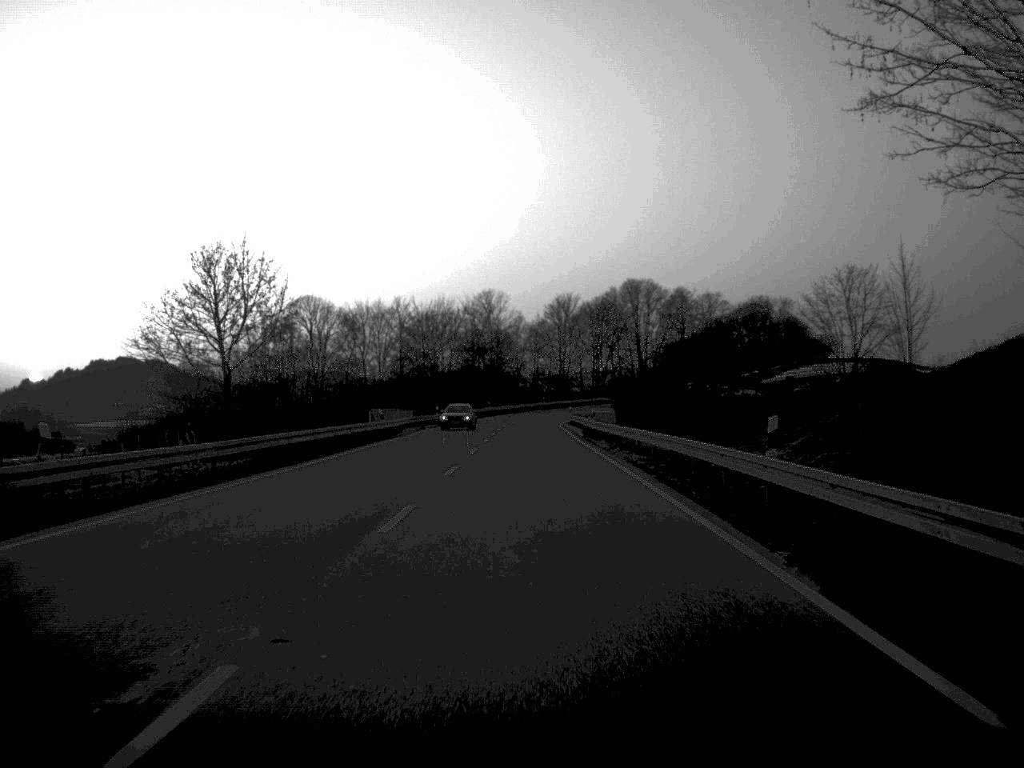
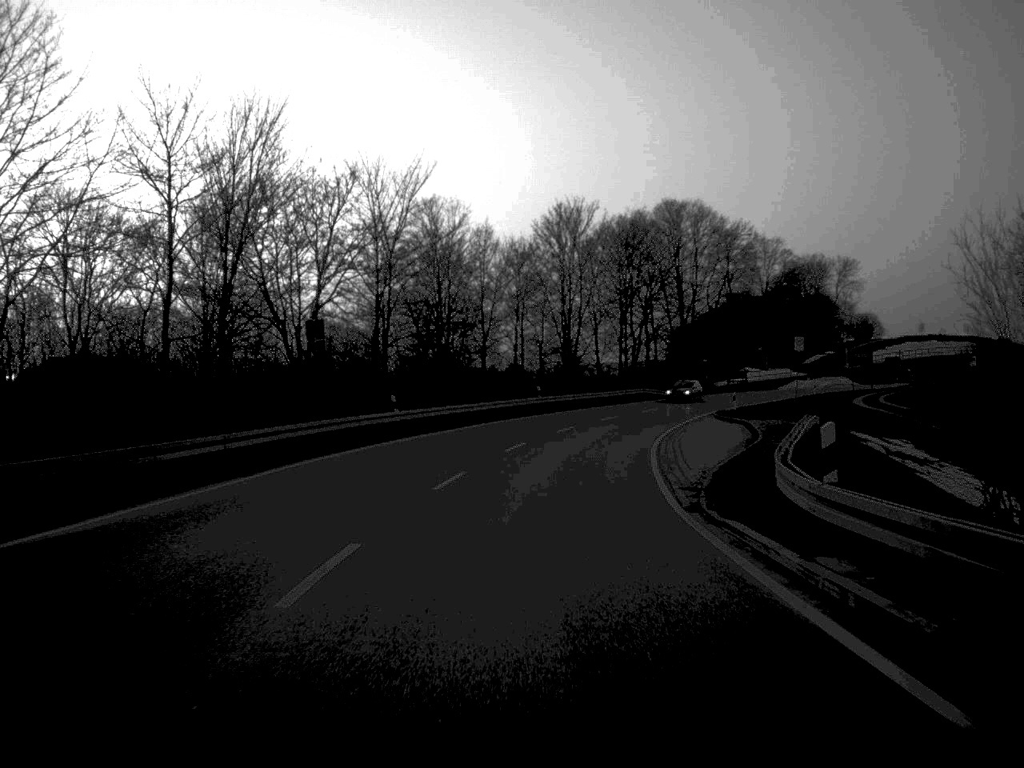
(+0.2, +77.0) m; +1°
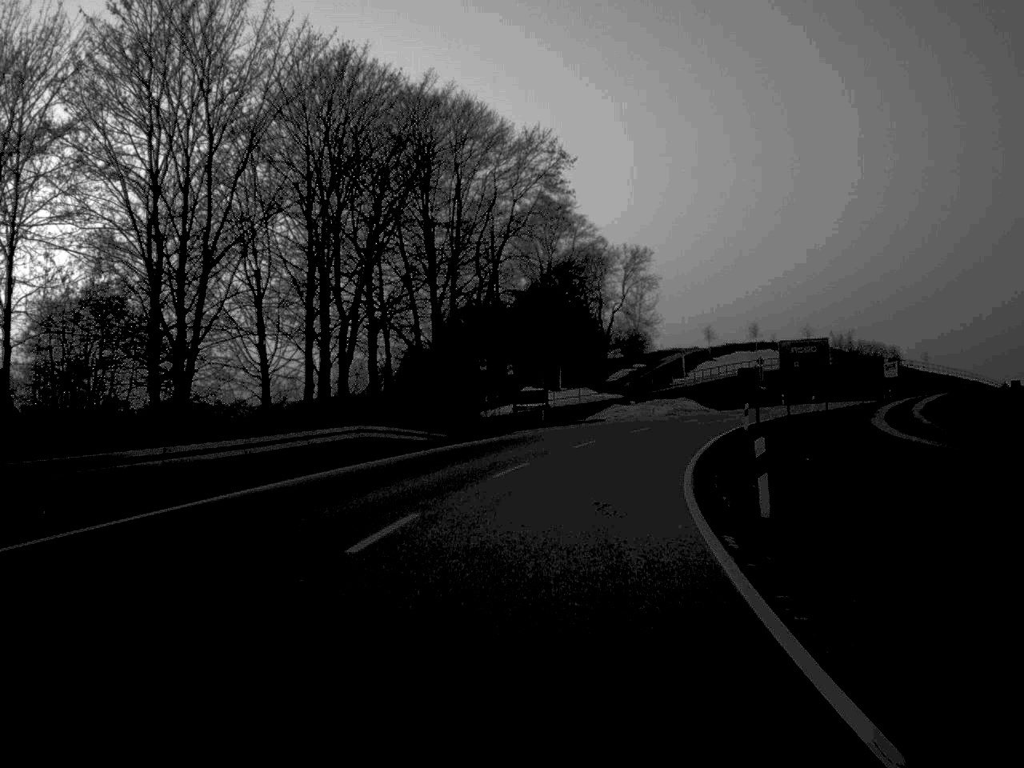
(+5.4, +55.4) m; +12°
